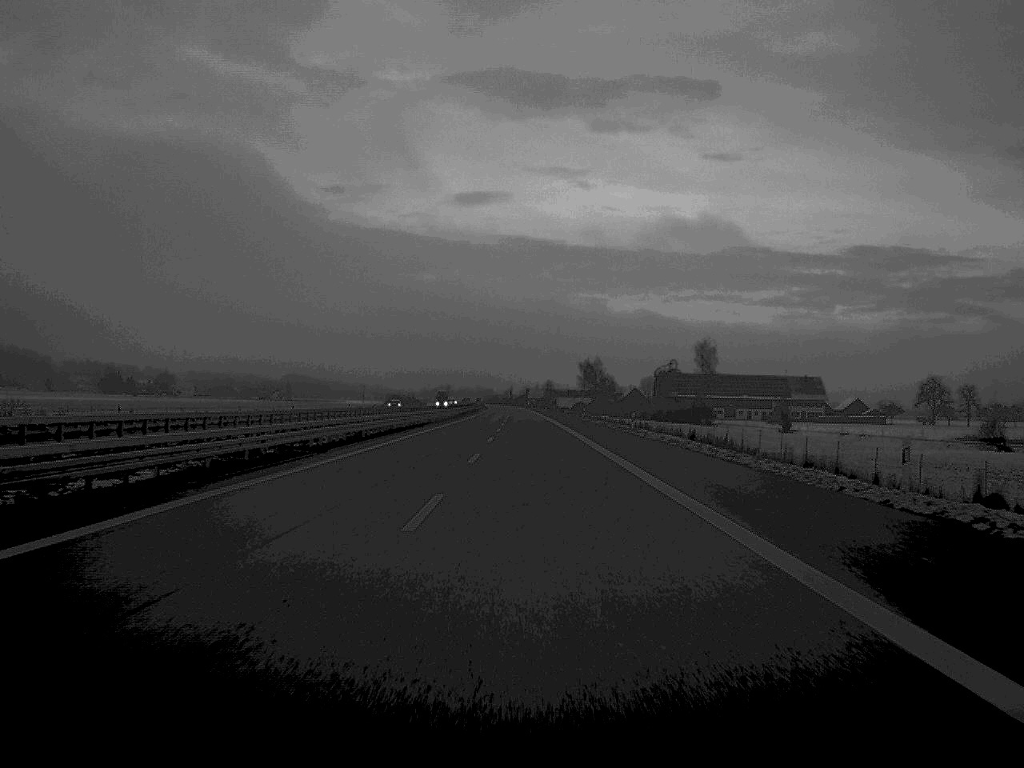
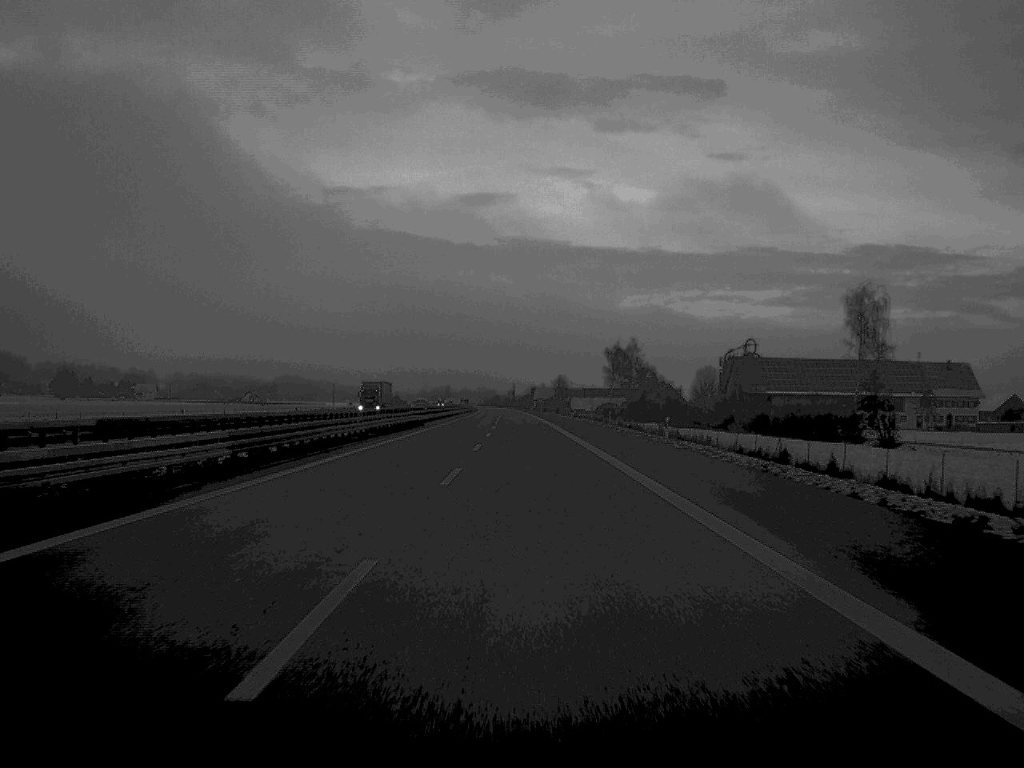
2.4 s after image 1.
(-0.2, +115.9) m; 0°
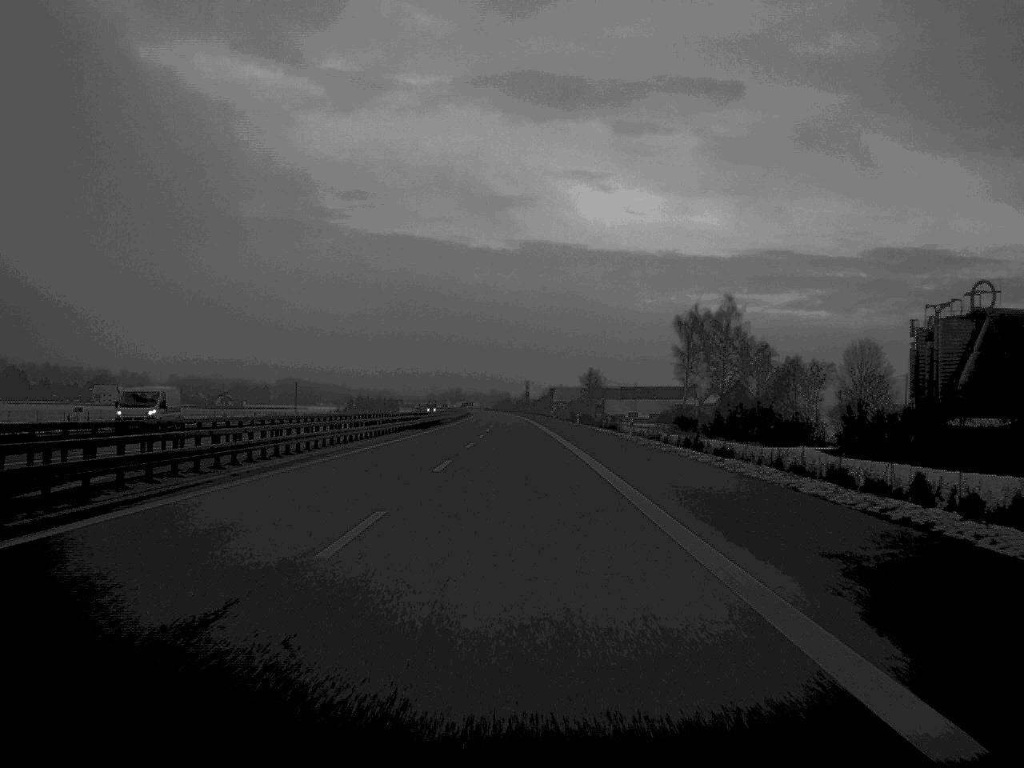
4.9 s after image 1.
(-0.5, +118.9) m; -1°
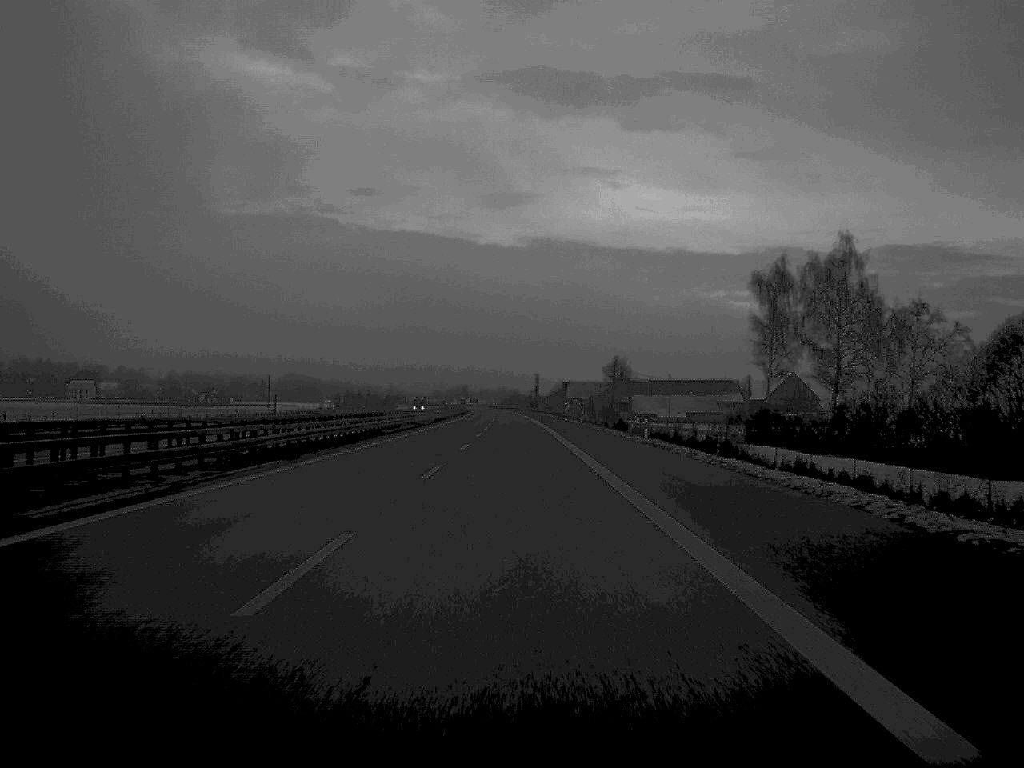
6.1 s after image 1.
(-0.2, +57.3) m; 0°
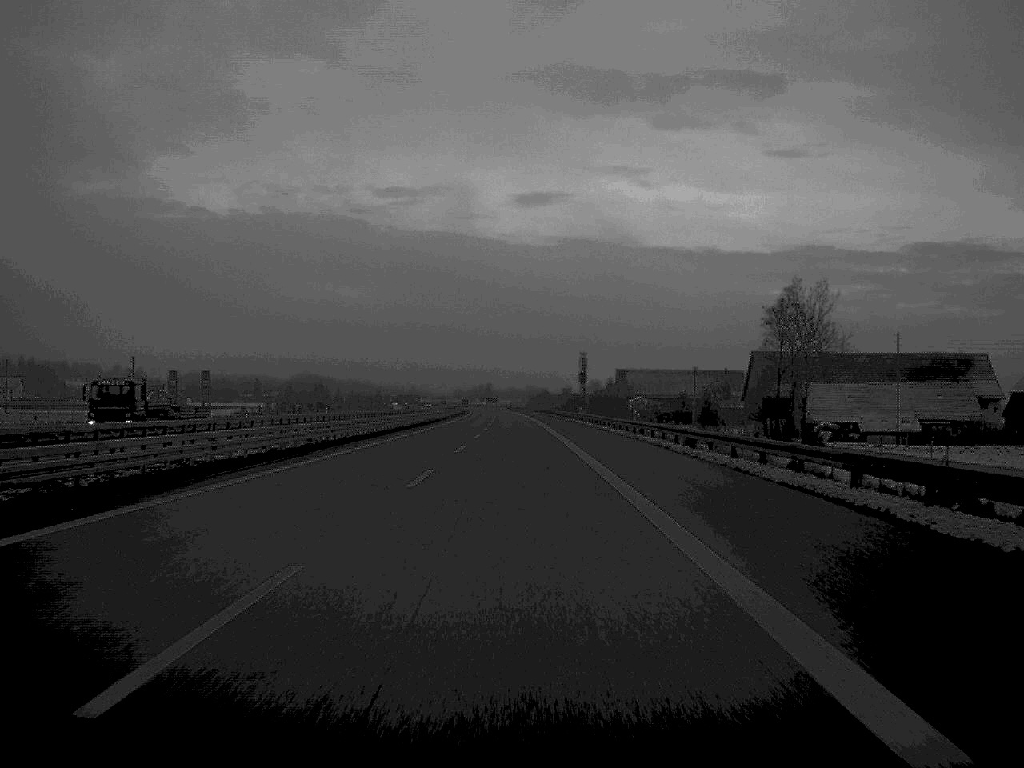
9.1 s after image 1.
(-1.4, +146.2) m; -1°
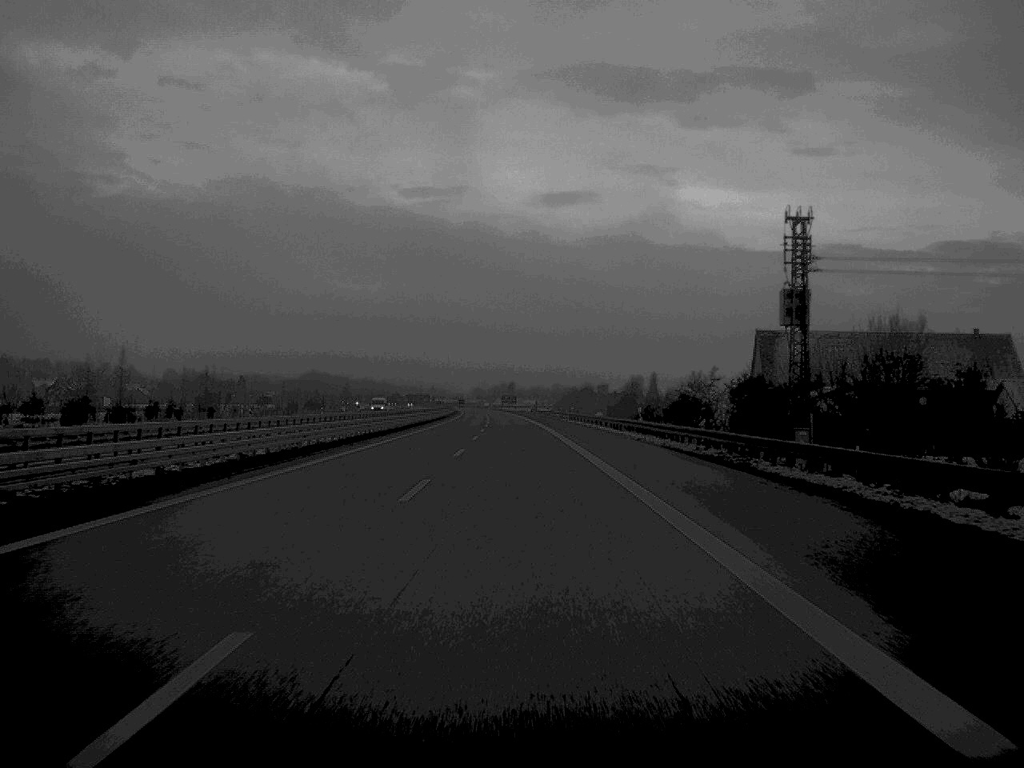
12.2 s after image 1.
(-1.7, +146.6) m; -1°
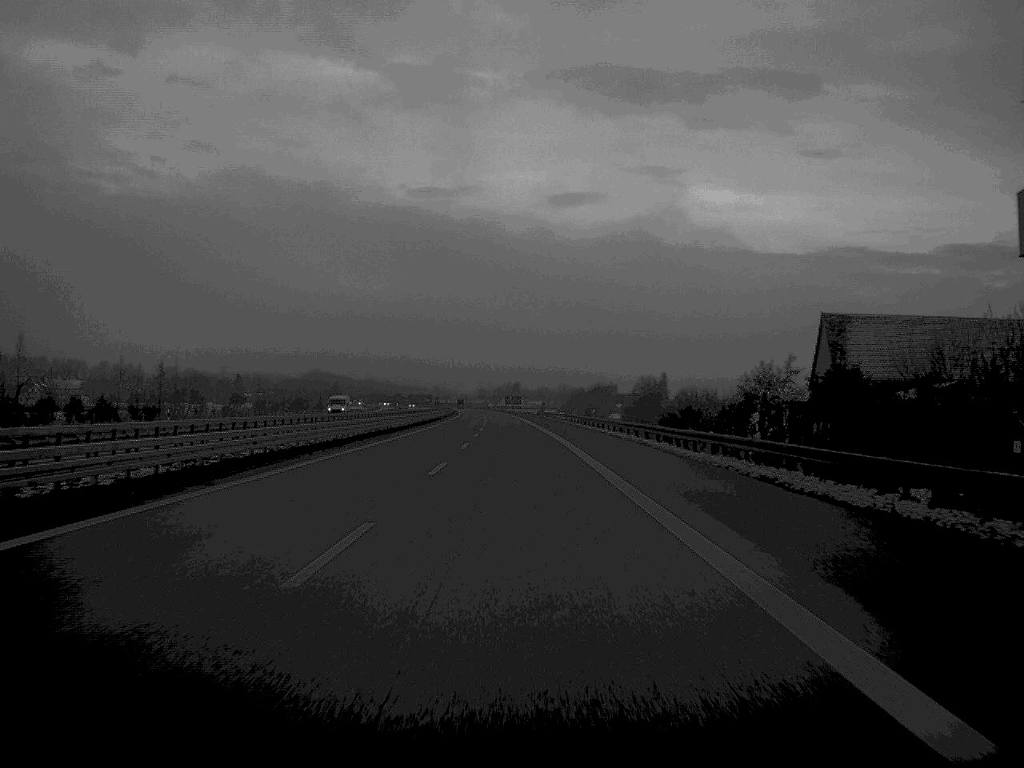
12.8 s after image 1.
(-0.1, +27.7) m; 0°
